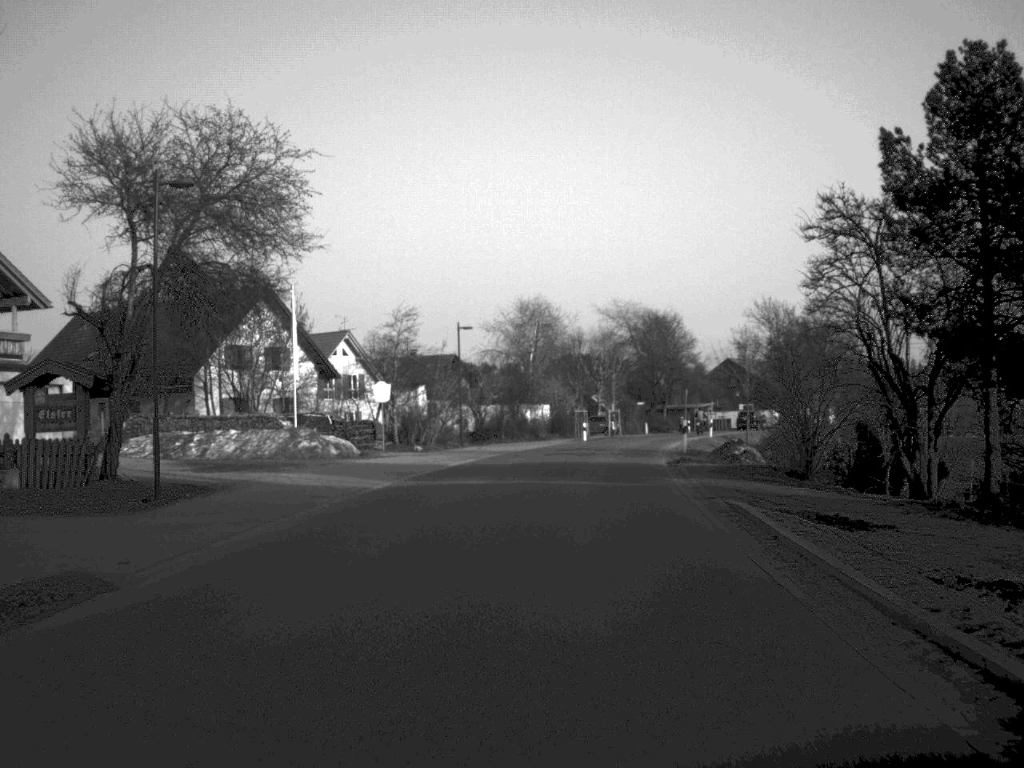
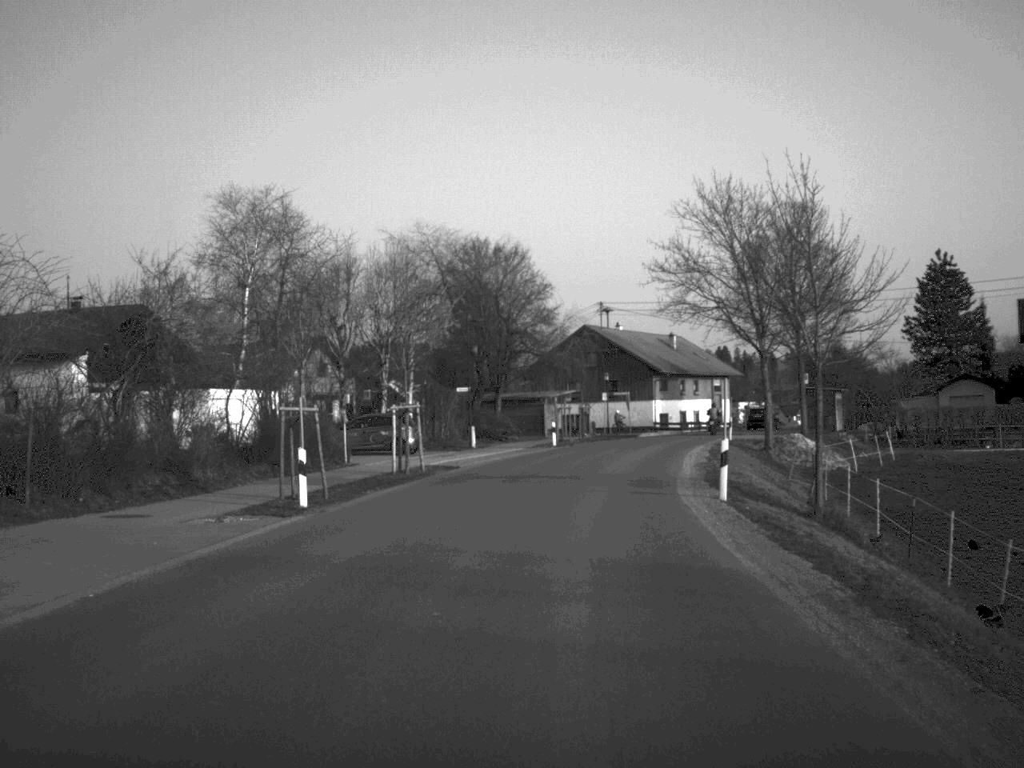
(+3.7, +50.2) m; +9°
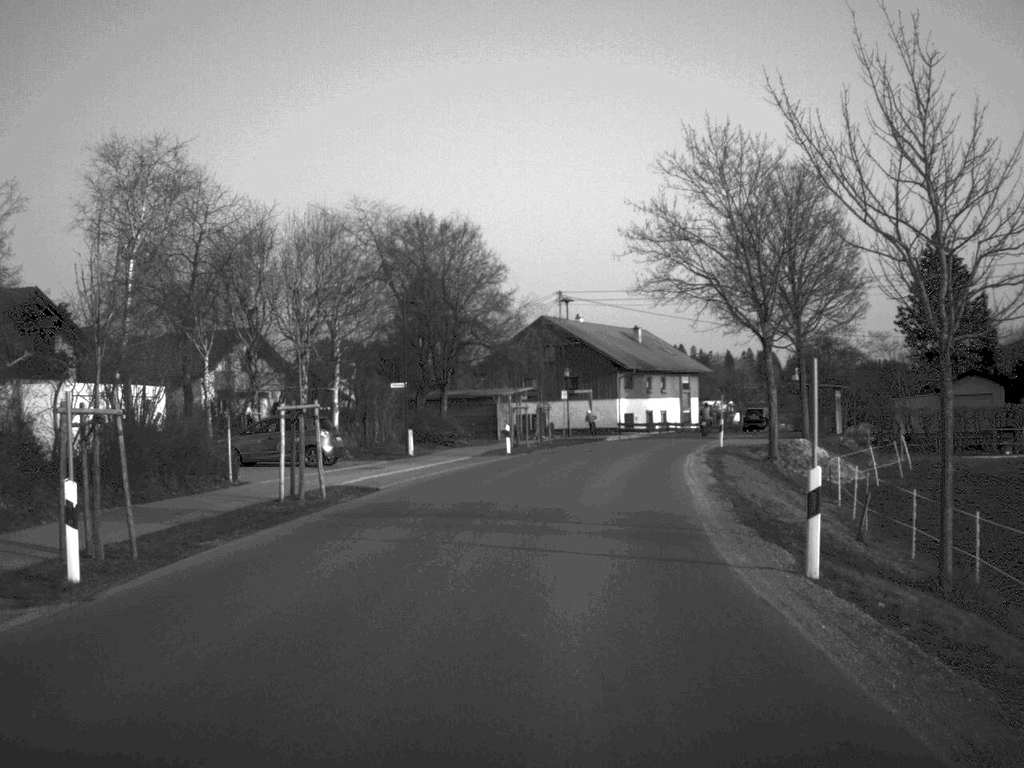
(+0.2, +9.6) m; +2°
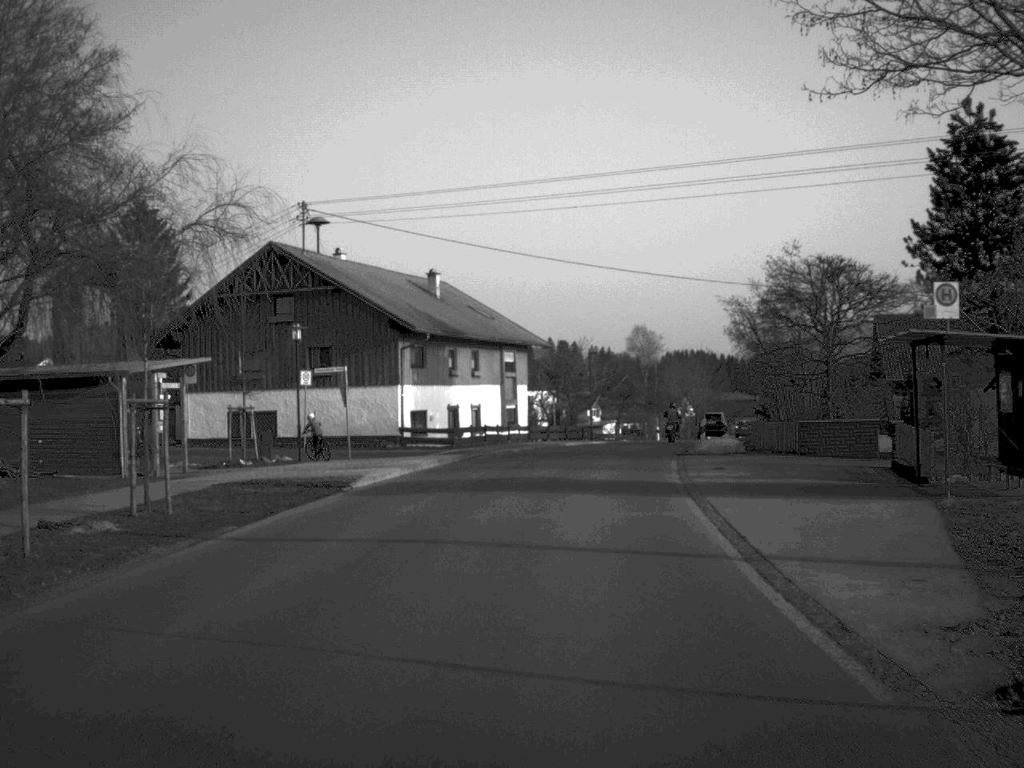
(+3.3, +40.1) m; +9°
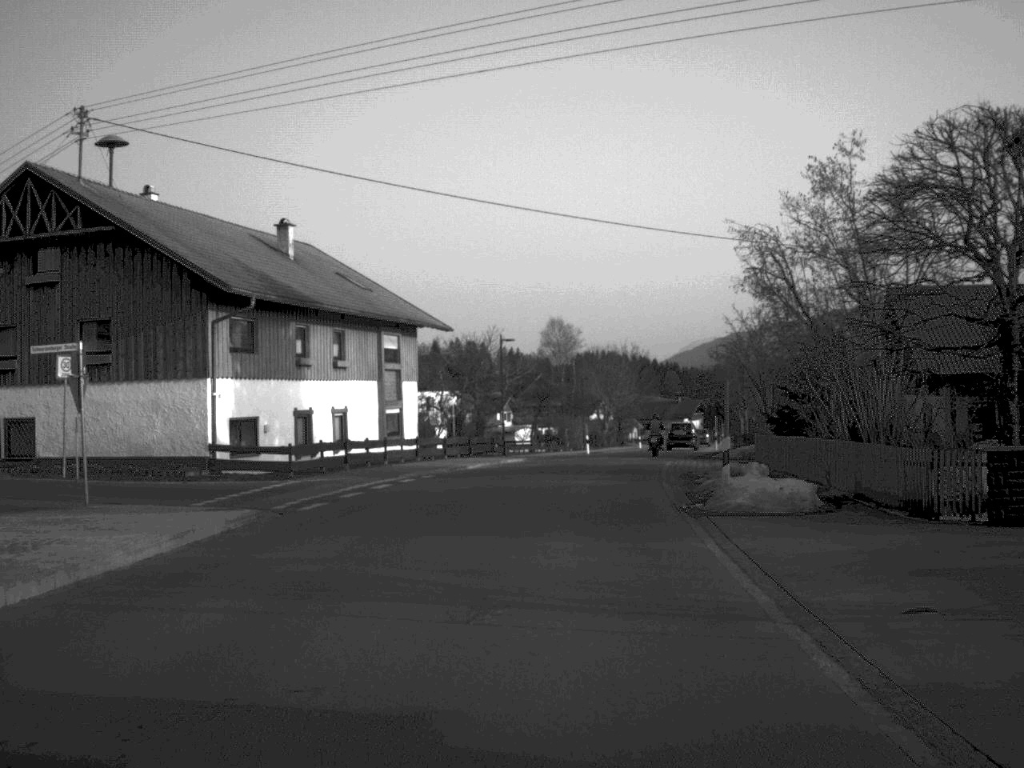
(+0.7, +19.3) m; +4°
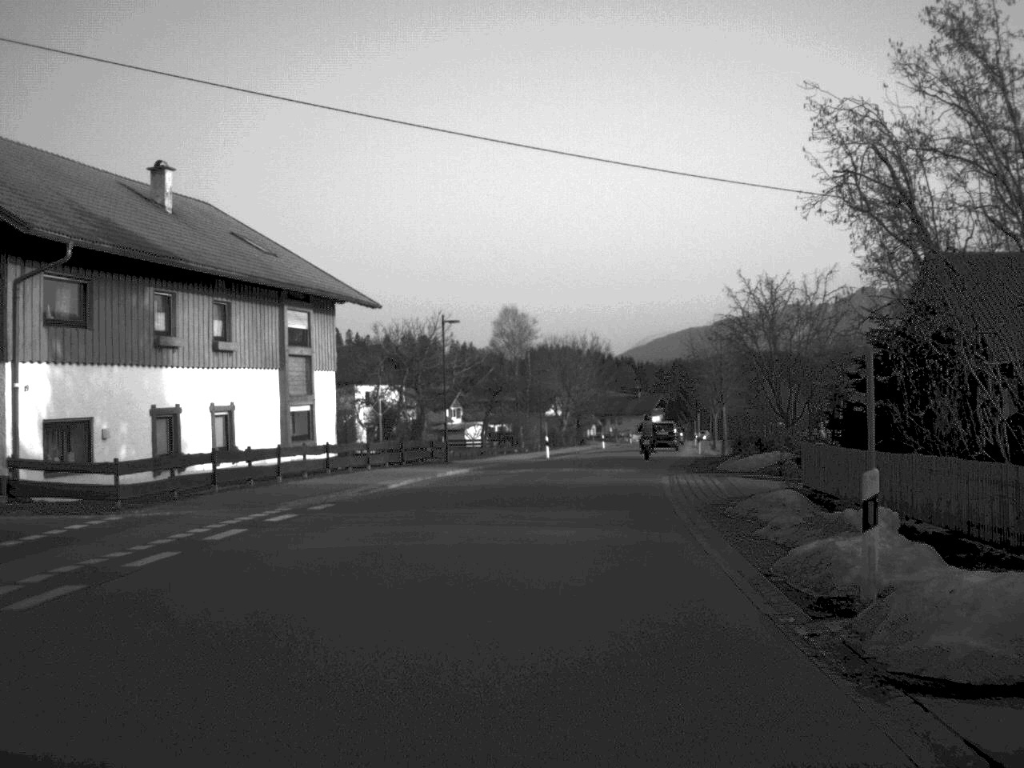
(+0.2, +11.1) m; +2°
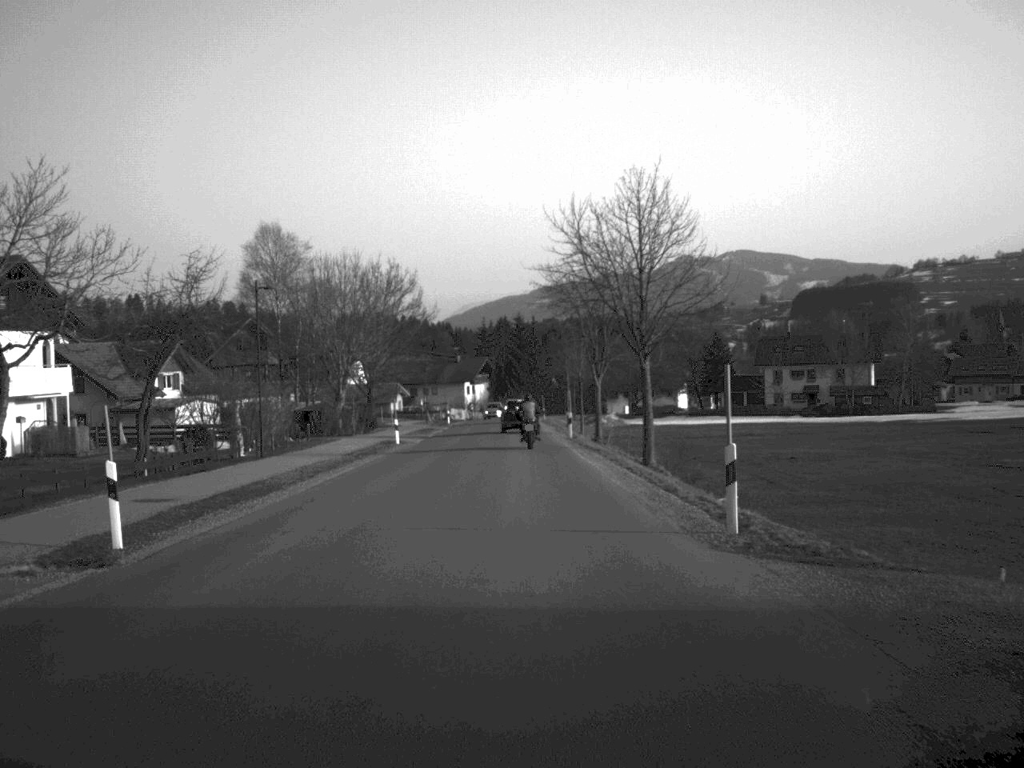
(+3.6, +46.2) m; +8°
